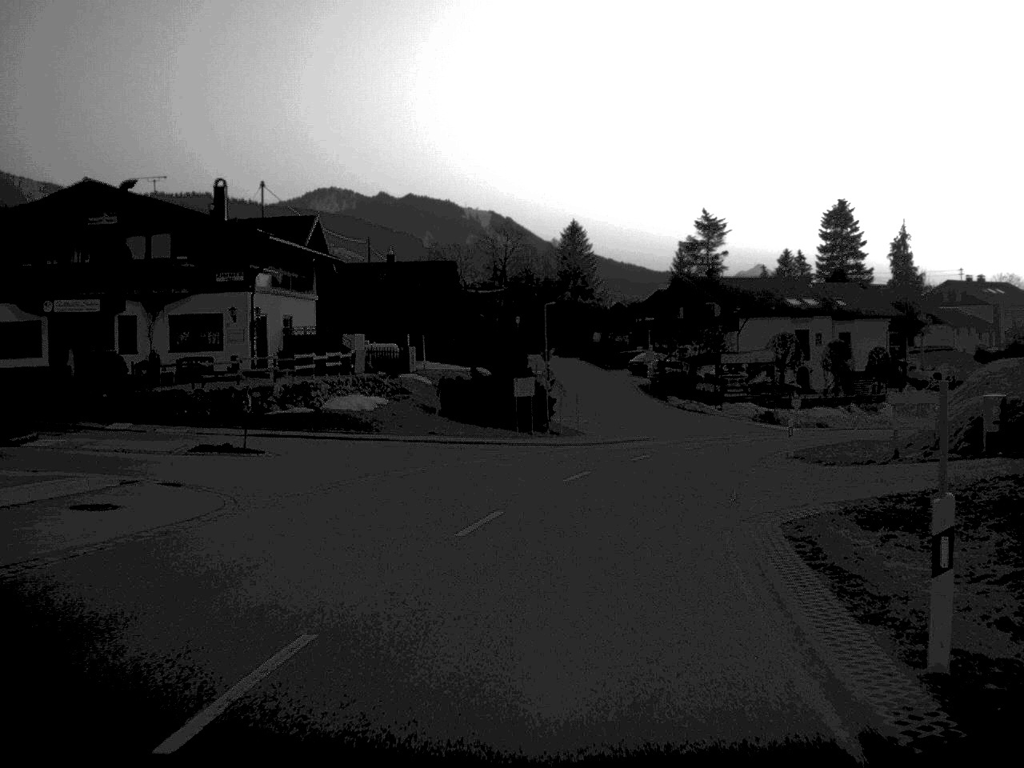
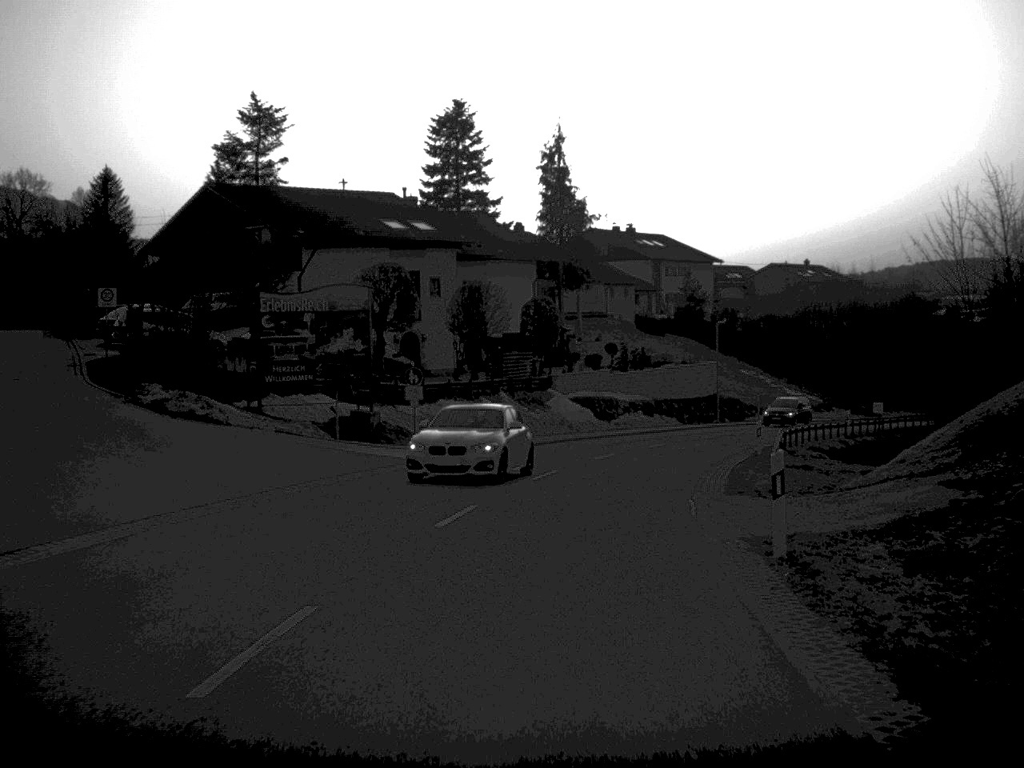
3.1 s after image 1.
(+7.1, +41.7) m; +19°
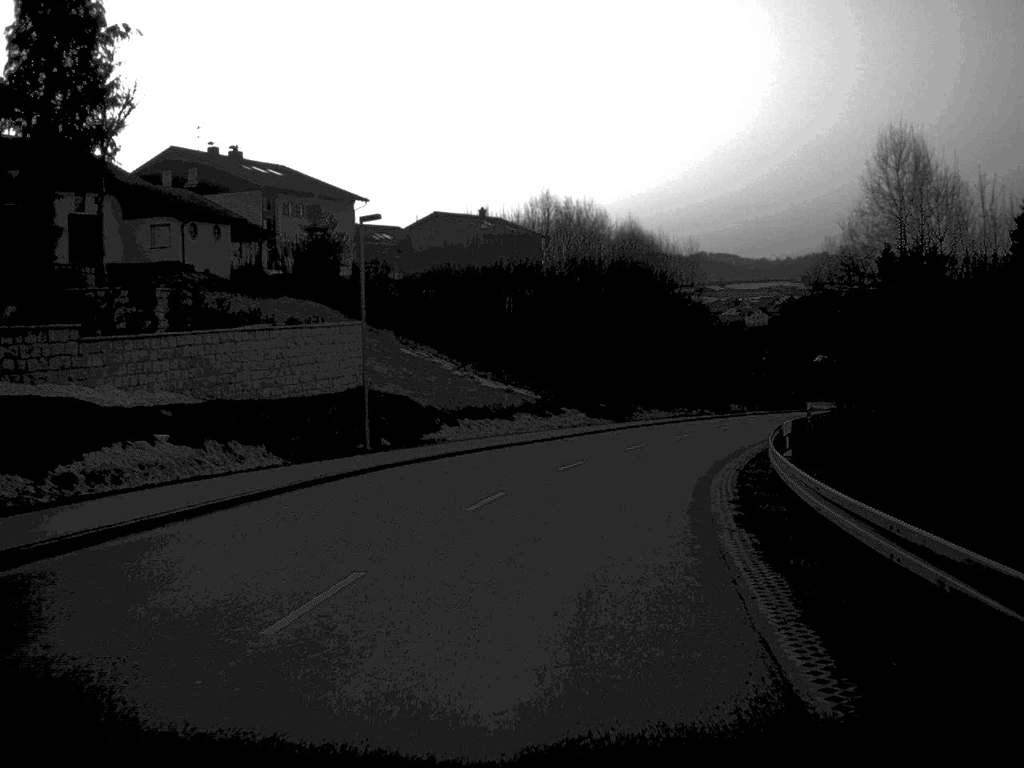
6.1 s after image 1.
(+5.8, +41.3) m; +16°
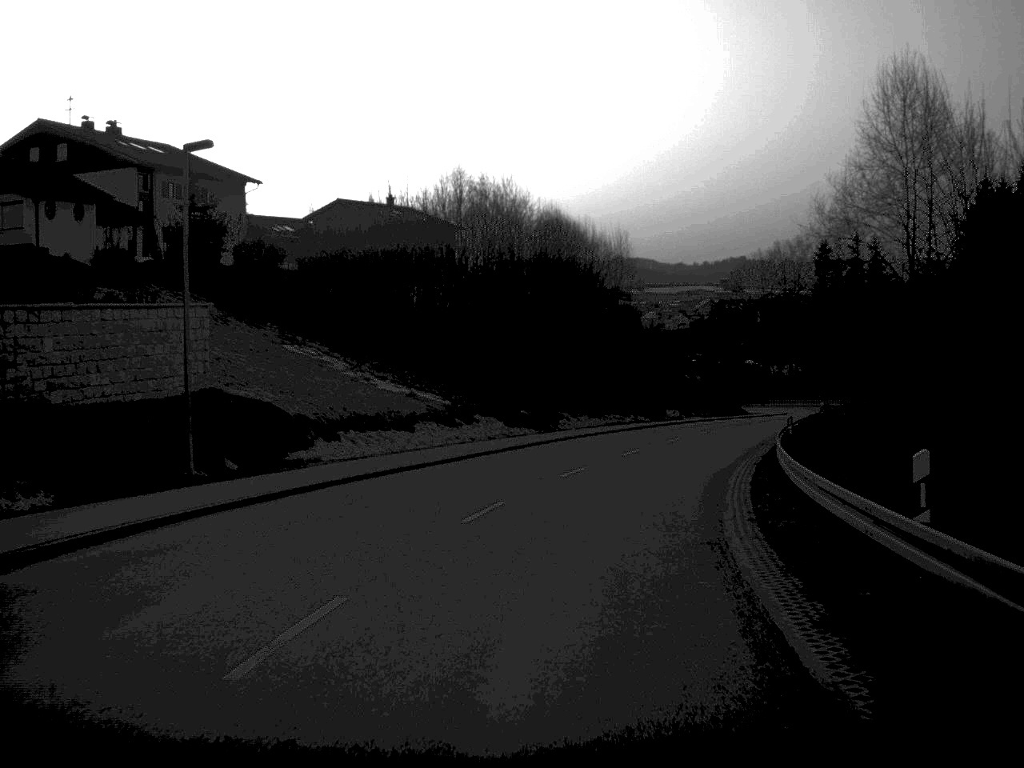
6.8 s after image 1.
(+0.3, +10.0) m; +4°
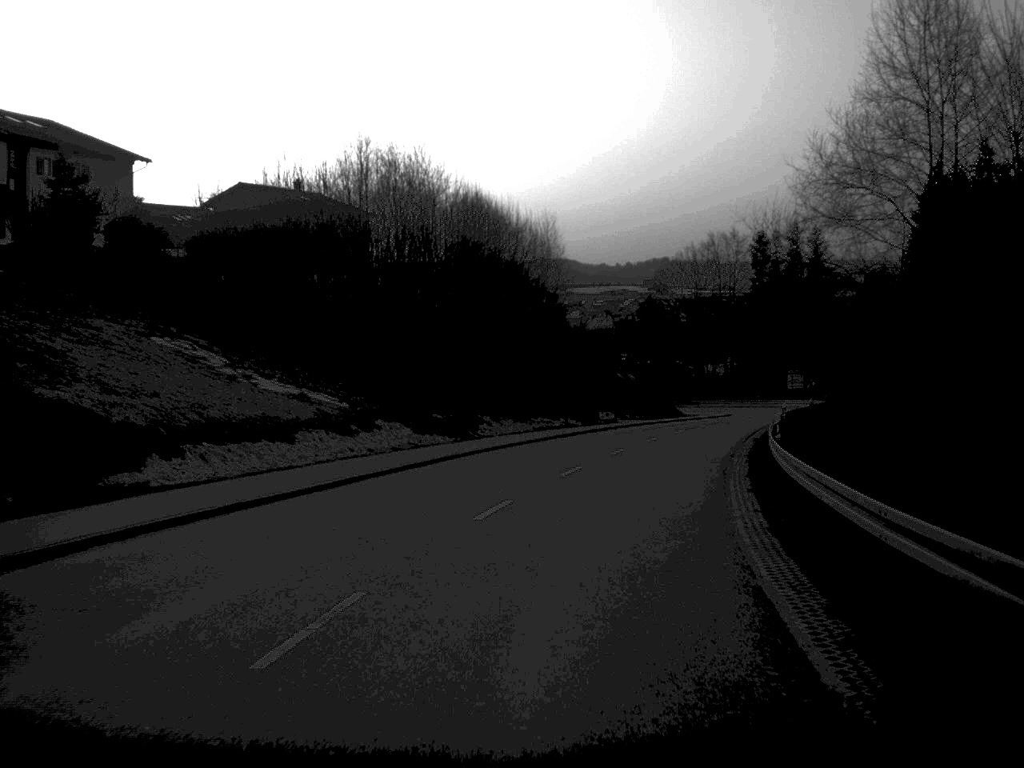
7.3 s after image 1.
(+0.3, +8.4) m; +3°
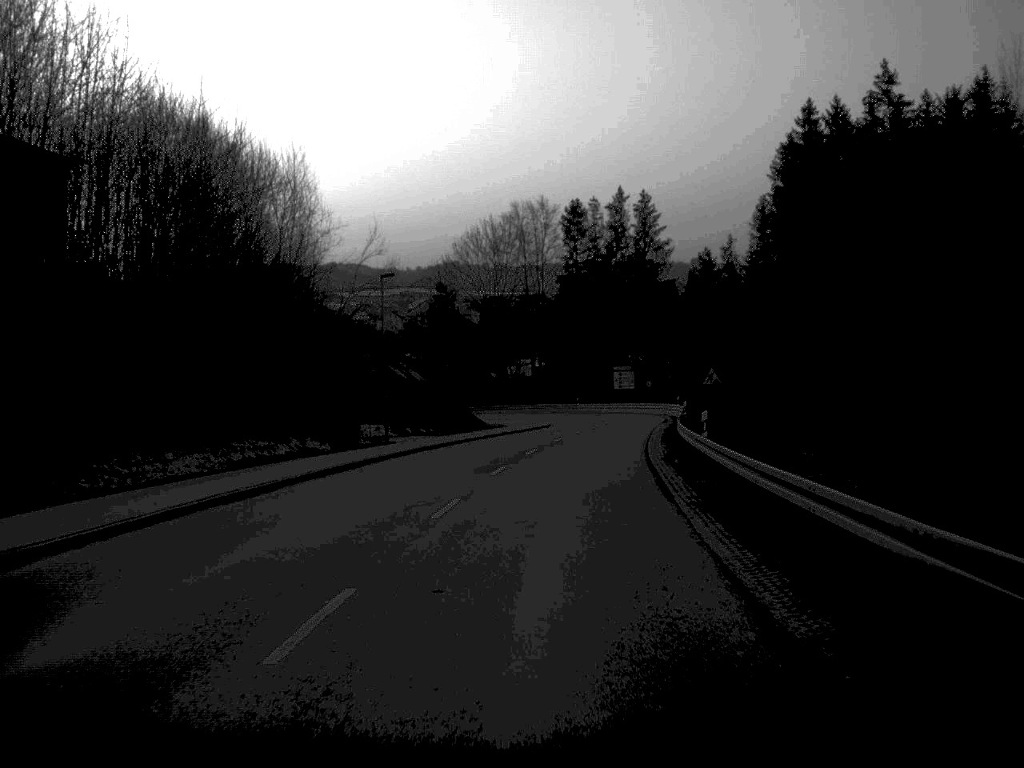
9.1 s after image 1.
(+2.3, +26.0) m; +9°
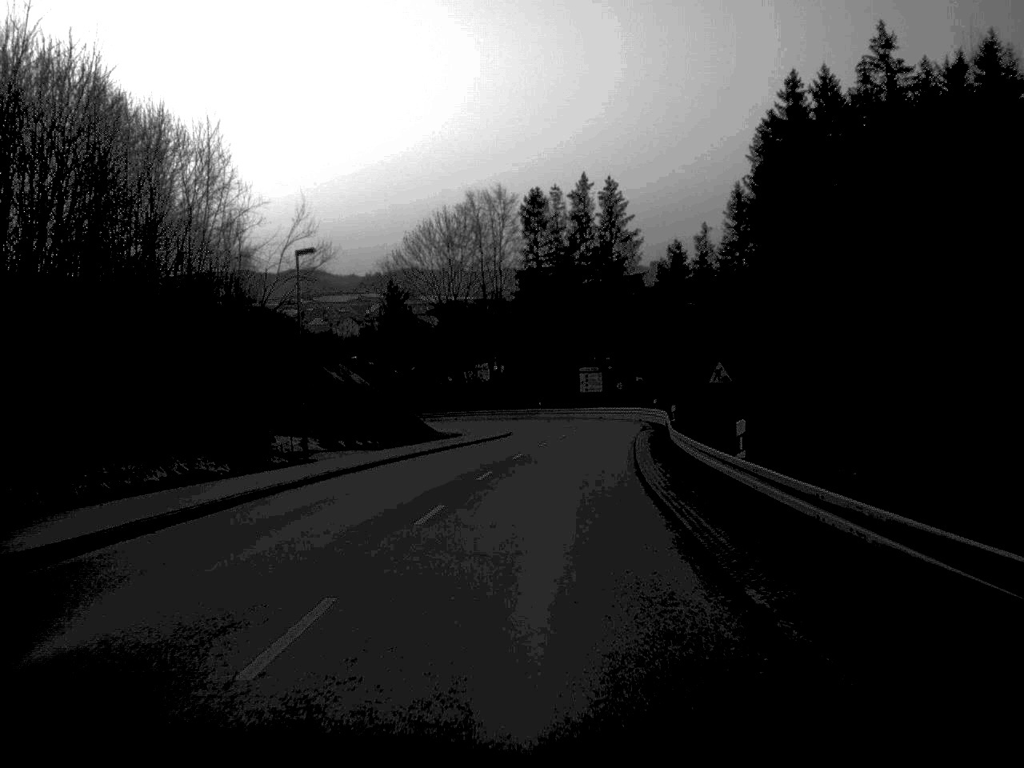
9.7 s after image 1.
(+0.1, +9.1) m; +2°
